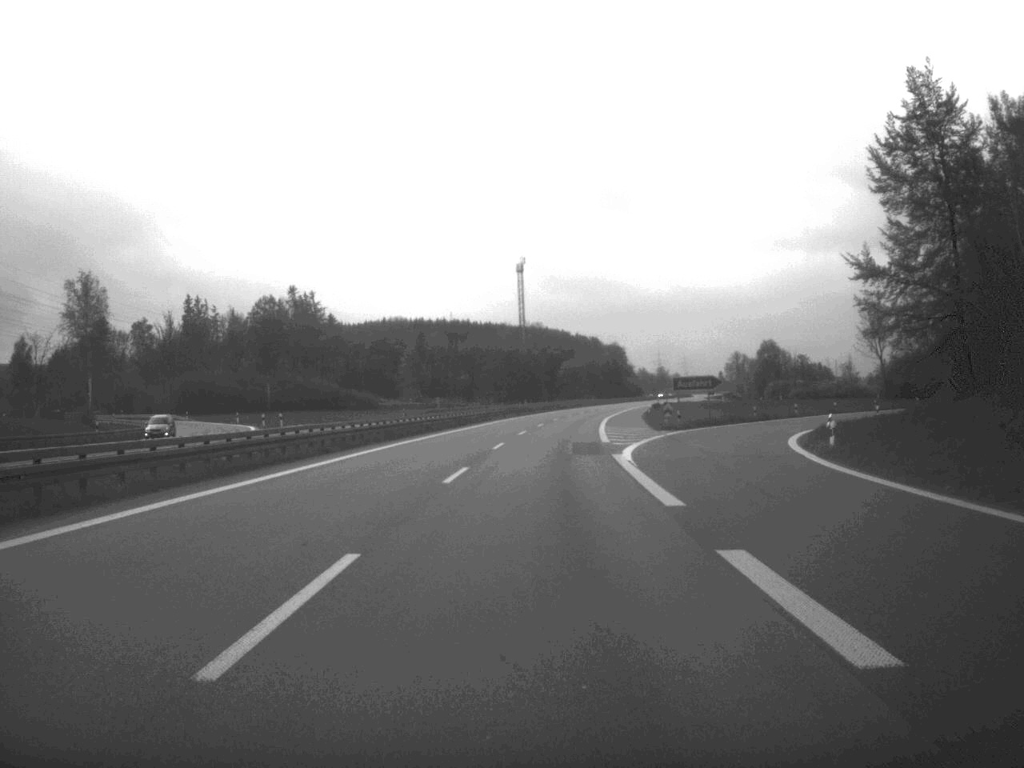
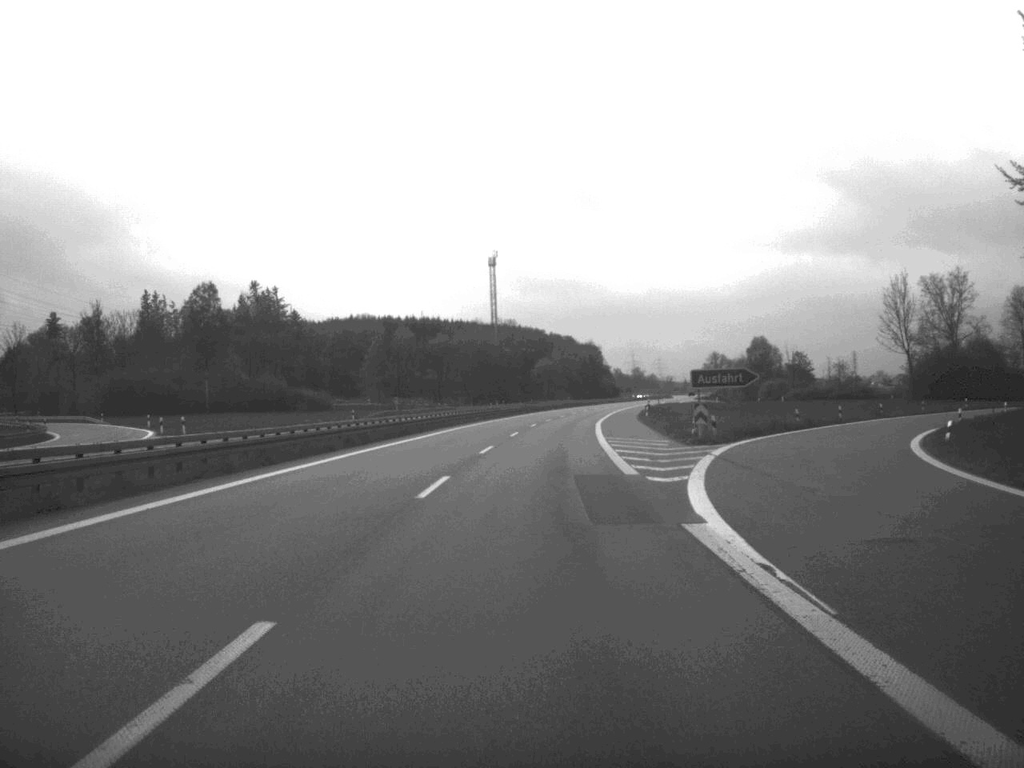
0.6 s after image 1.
(+0.2, +21.6) m; +1°
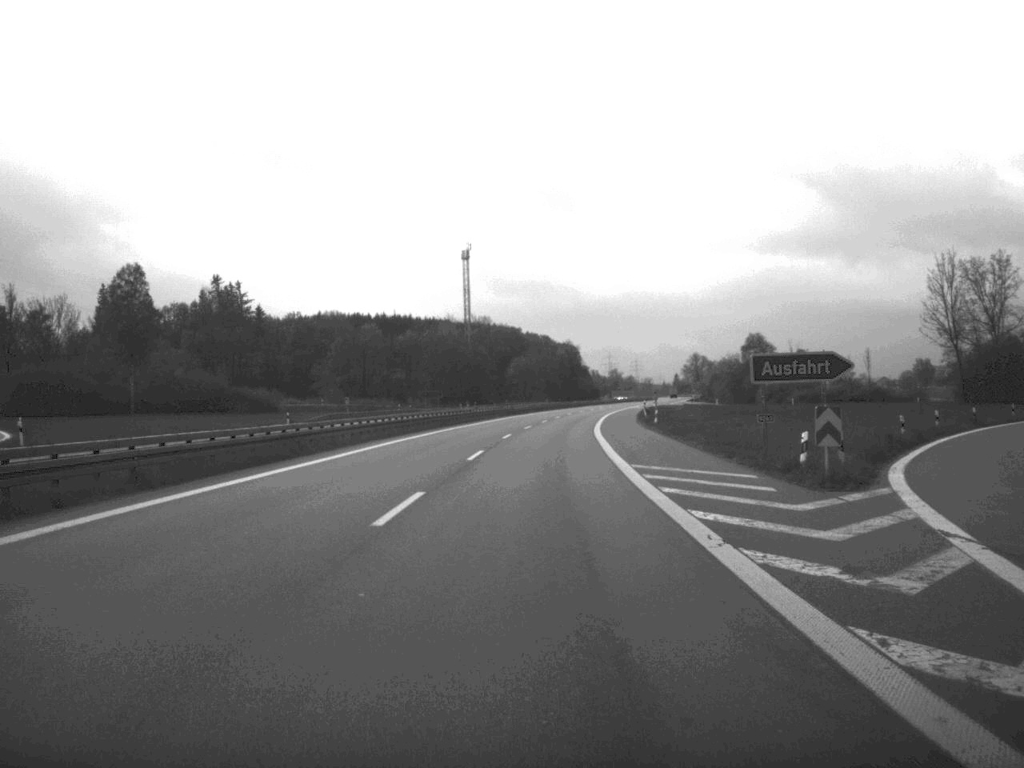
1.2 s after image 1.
(+0.2, +22.7) m; +1°
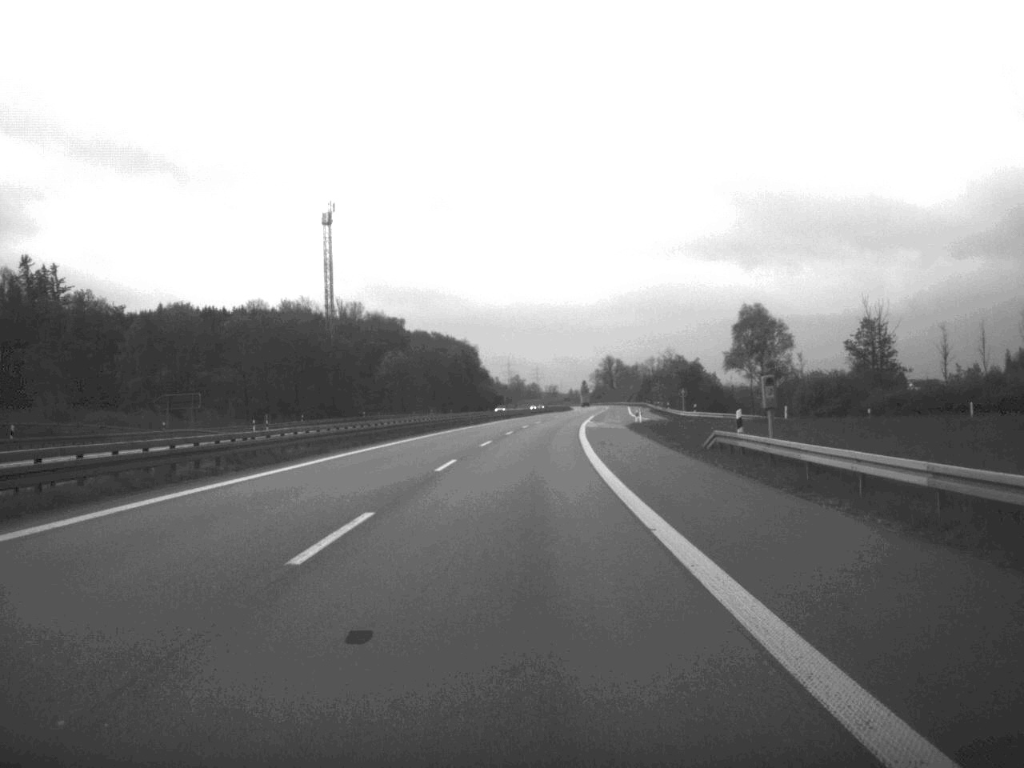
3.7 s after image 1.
(+3.6, +91.8) m; +4°
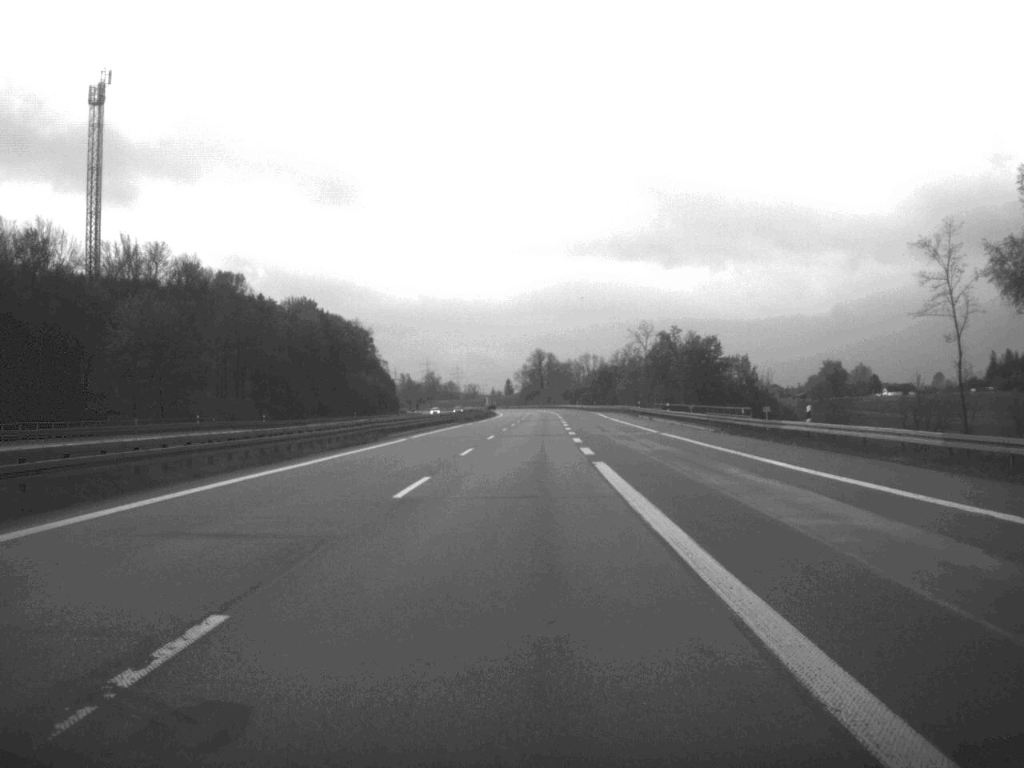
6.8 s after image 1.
(+3.8, +115.0) m; +3°
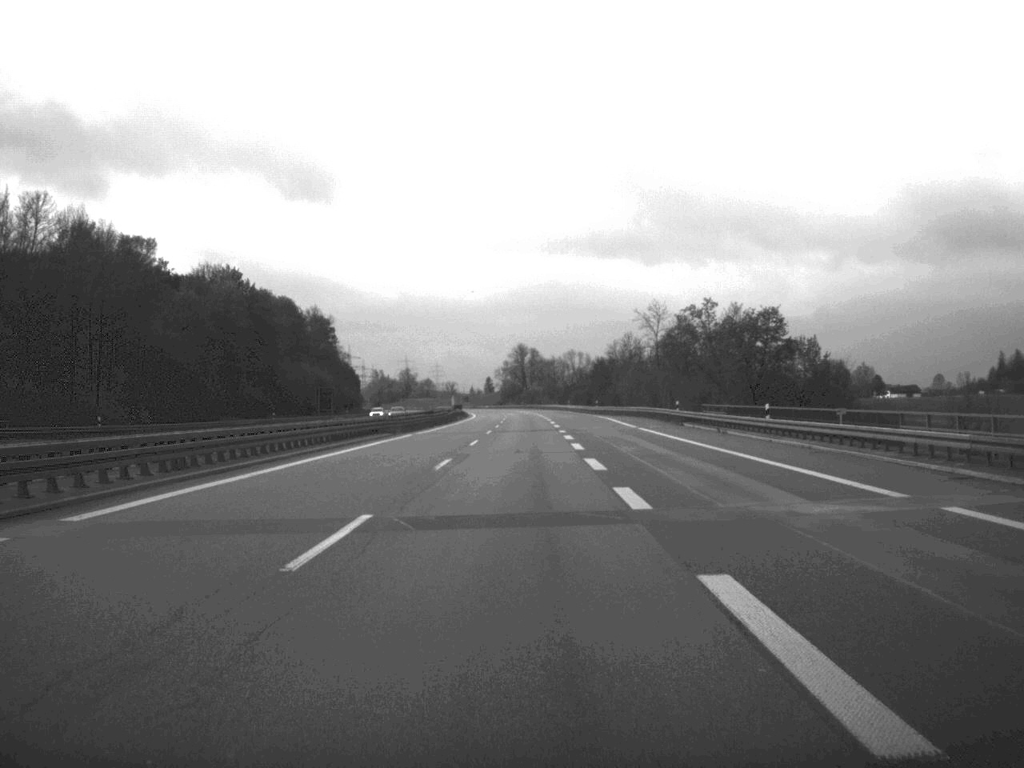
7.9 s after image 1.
(+0.3, +44.7) m; +1°
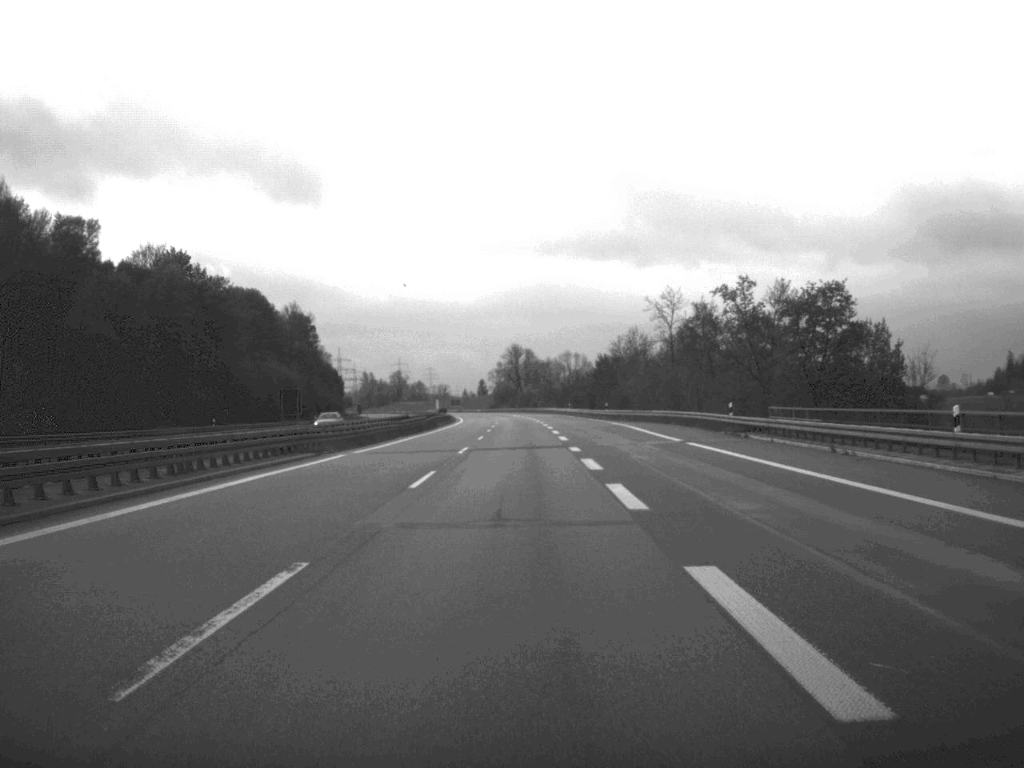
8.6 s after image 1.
(0.0, +22.9) m; 0°
